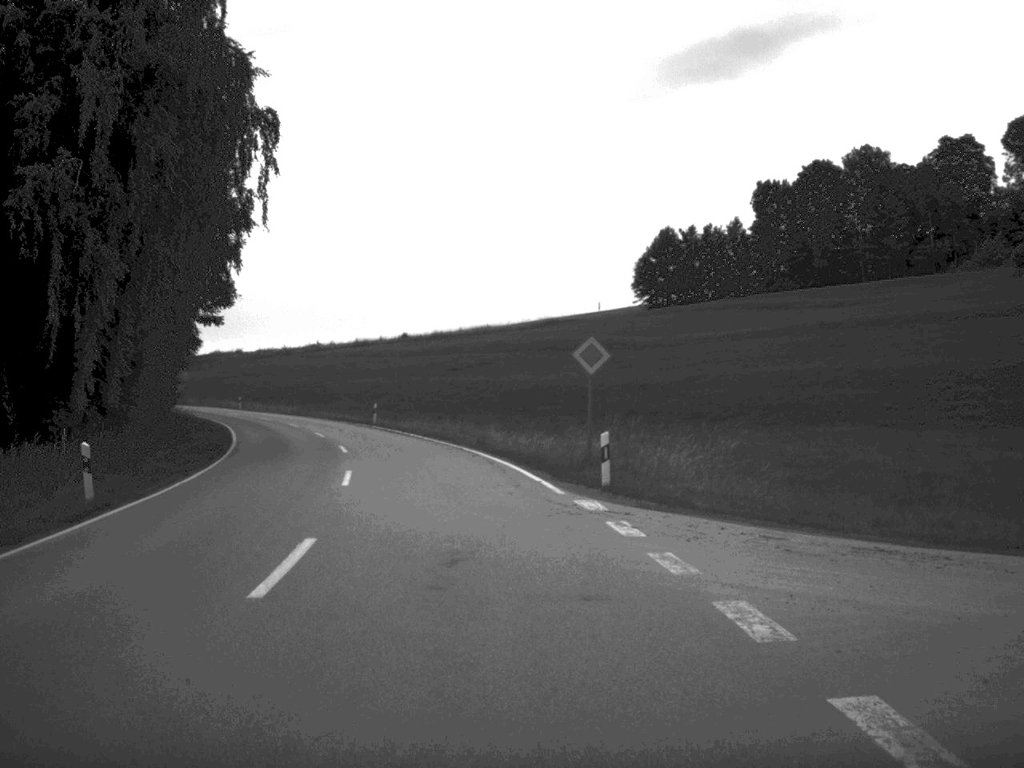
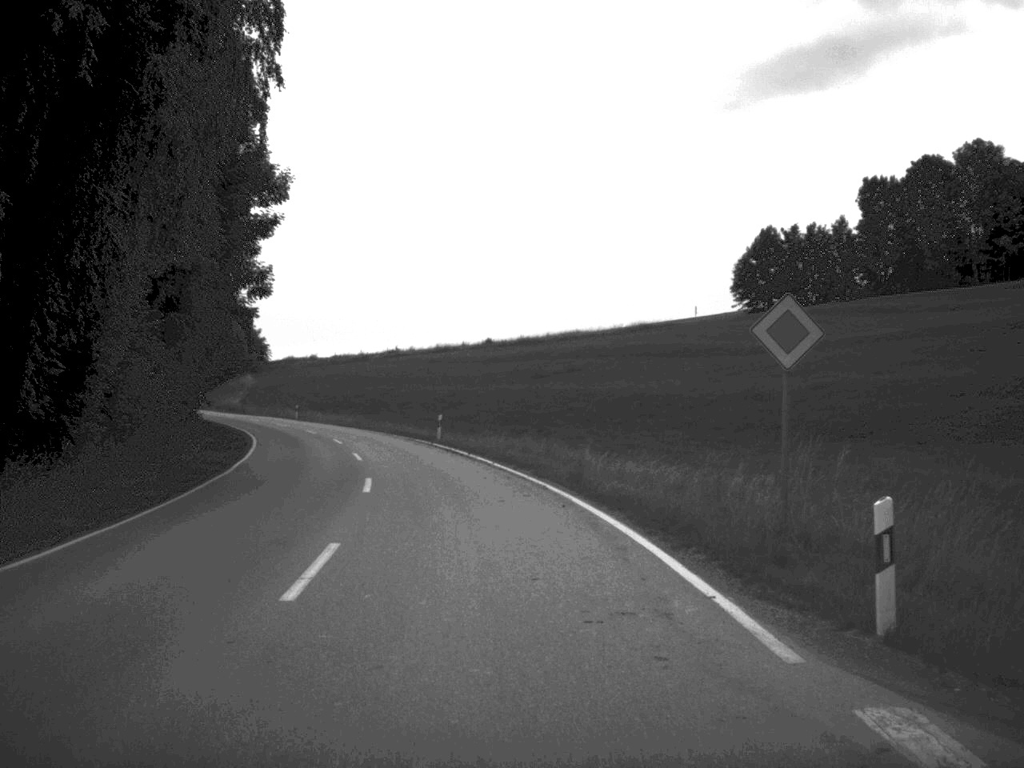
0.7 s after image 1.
(-0.4, +11.7) m; -4°
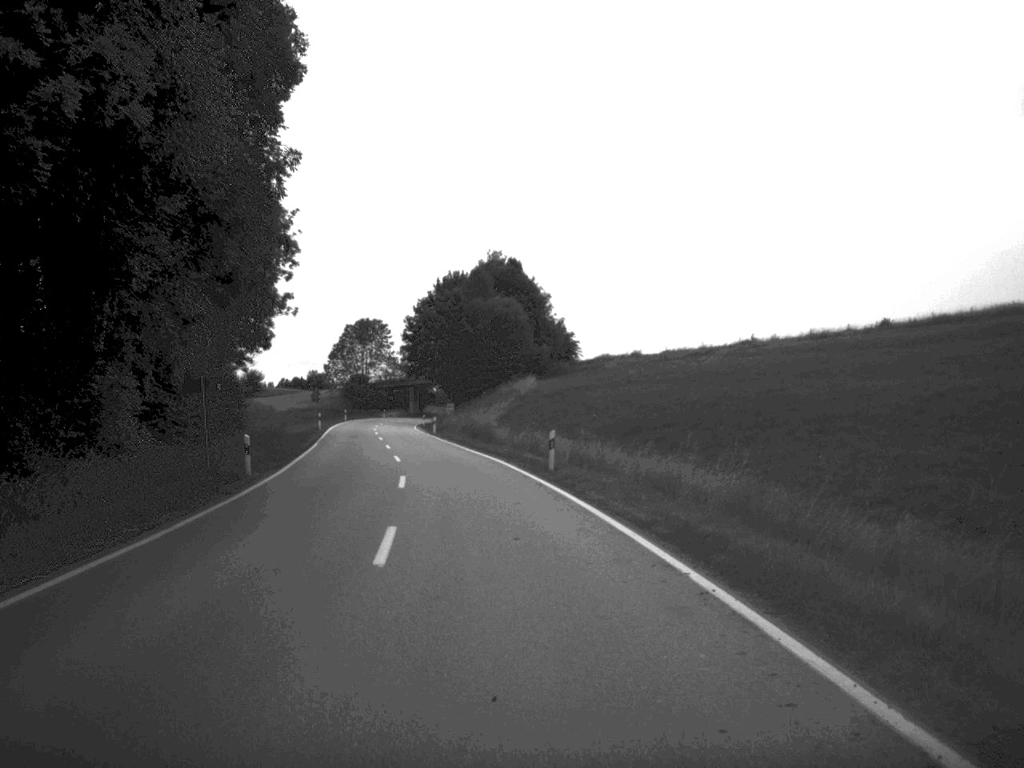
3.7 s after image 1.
(-7.9, +56.1) m; -15°
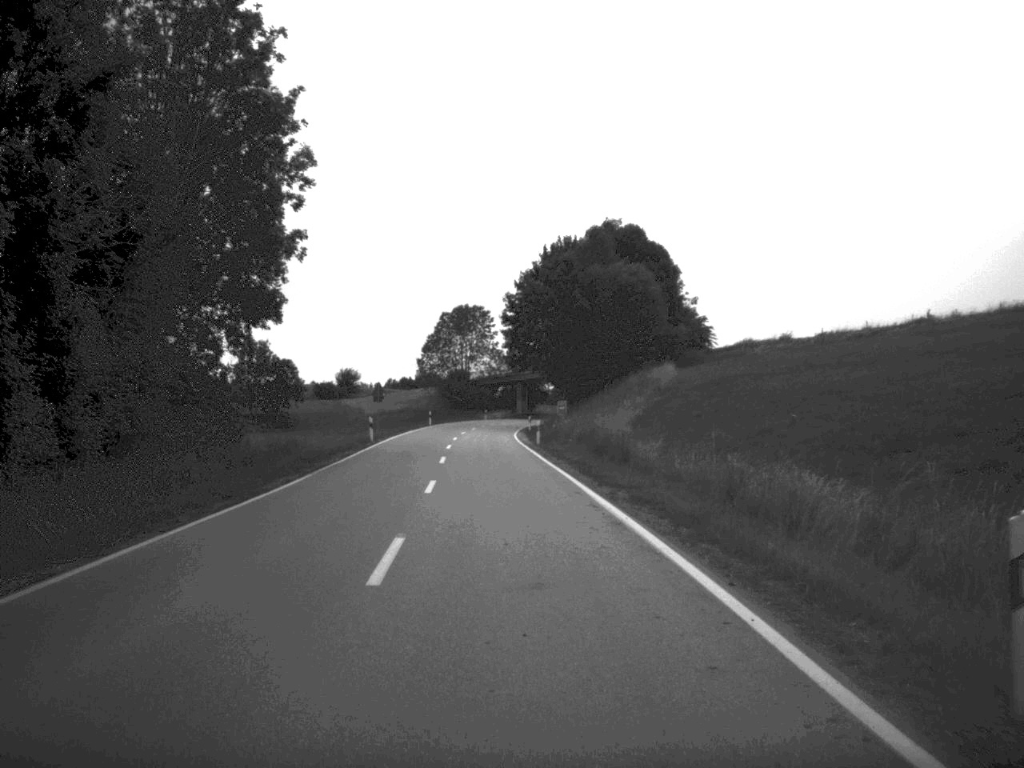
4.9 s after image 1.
(-1.2, +24.8) m; -5°
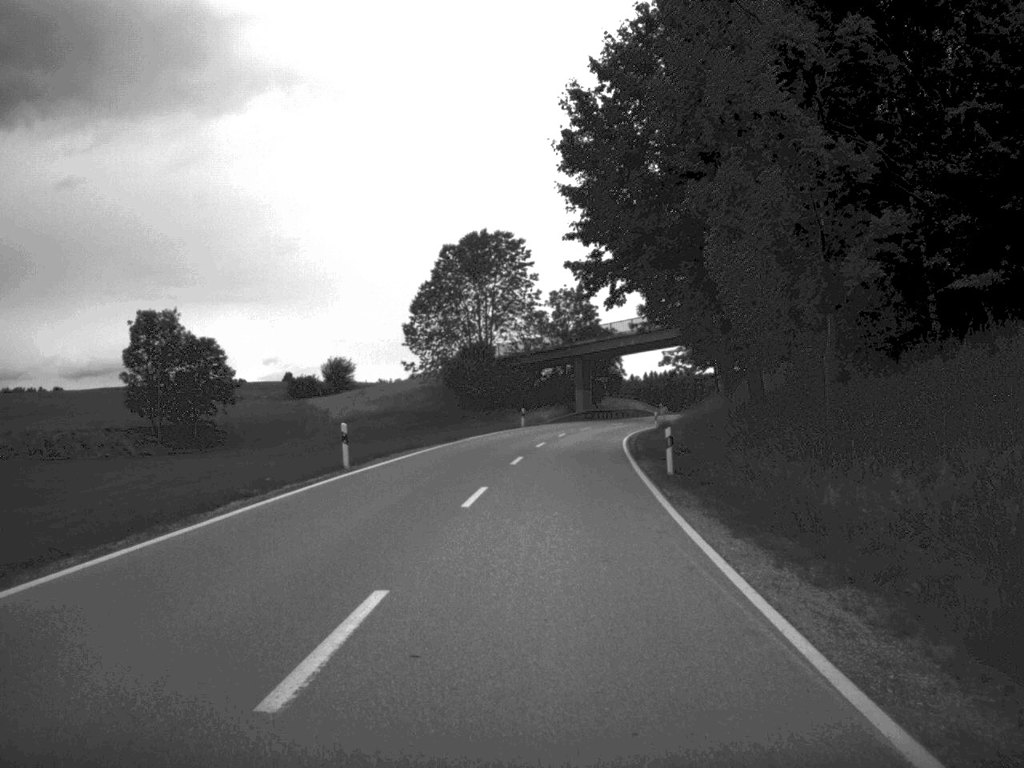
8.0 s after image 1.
(-2.0, +63.7) m; -2°
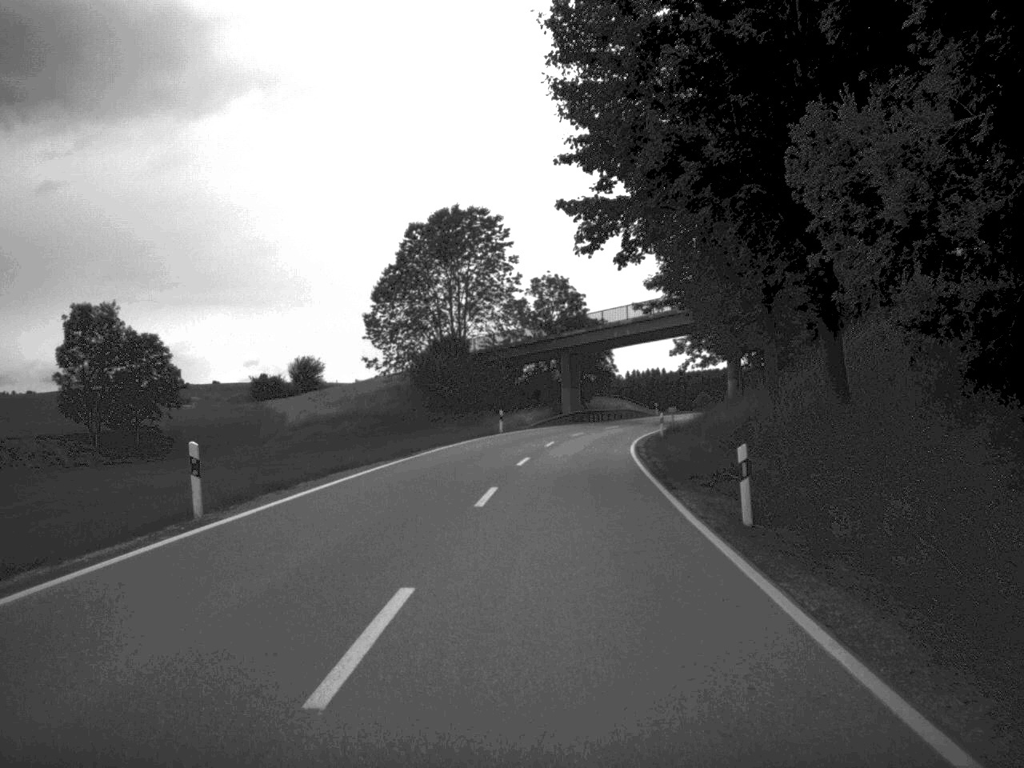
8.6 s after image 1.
(+0.1, +11.7) m; +1°
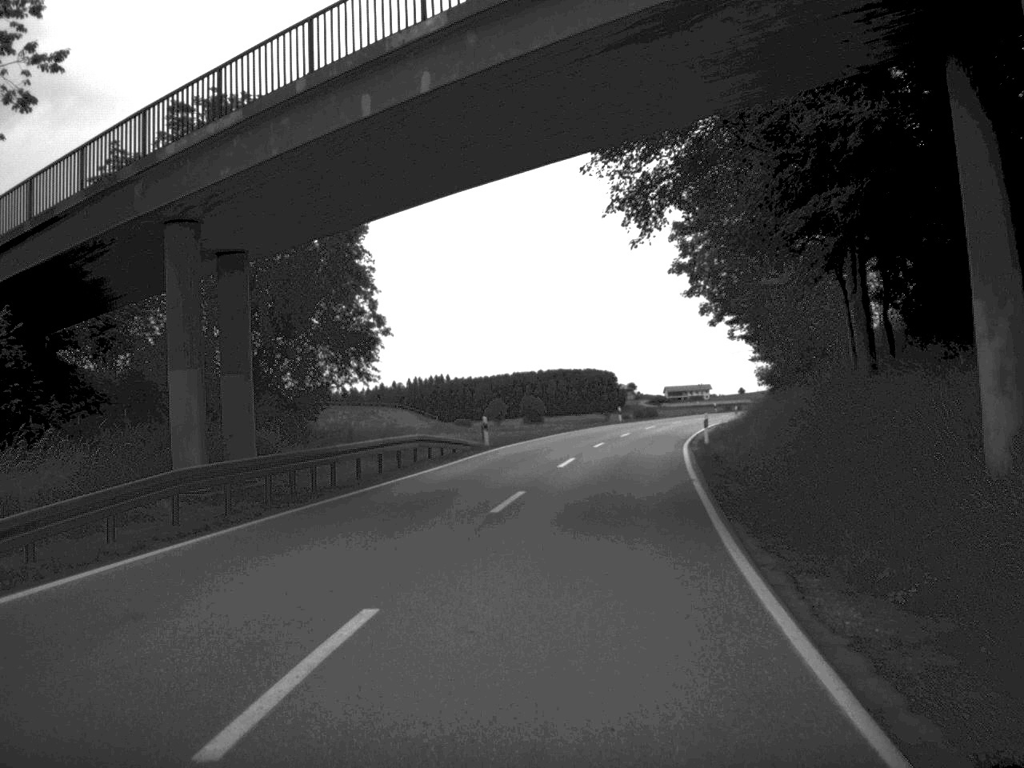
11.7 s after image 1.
(+4.3, +59.6) m; +10°
